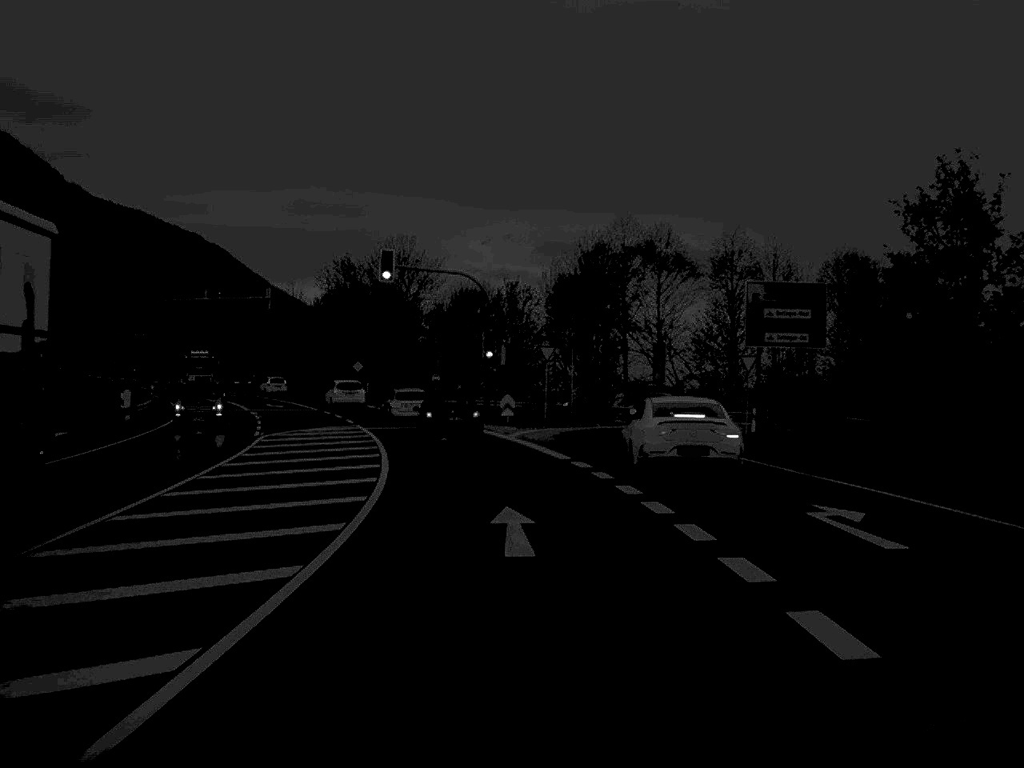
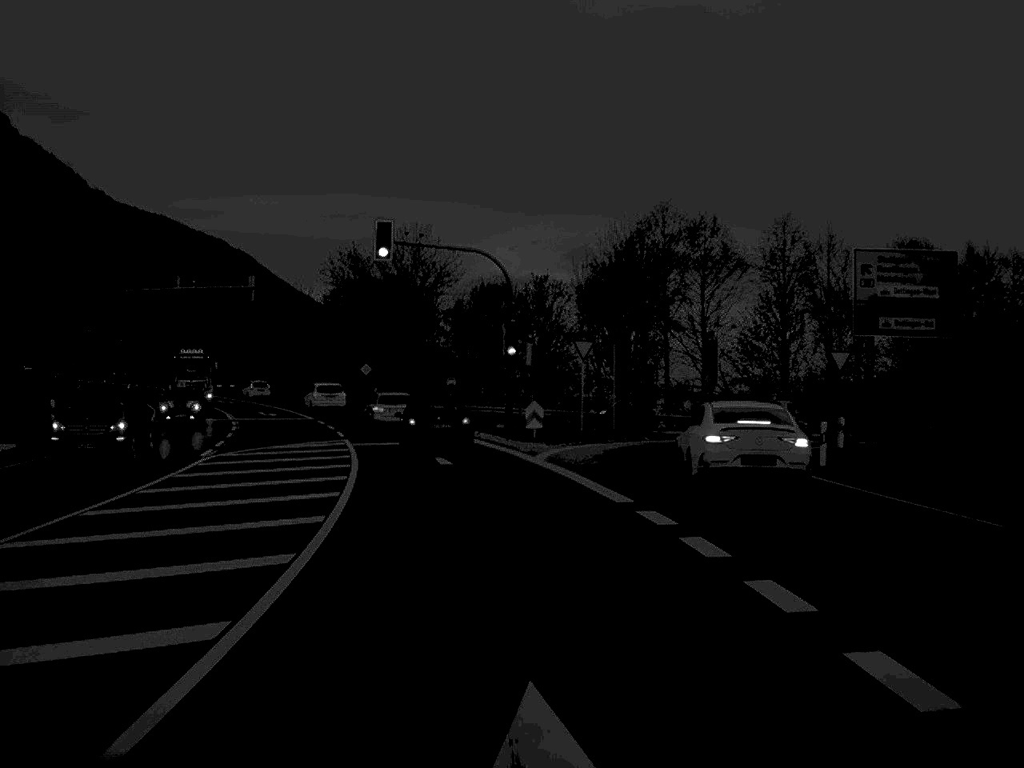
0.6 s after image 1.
(-0.1, +10.1) m; -1°
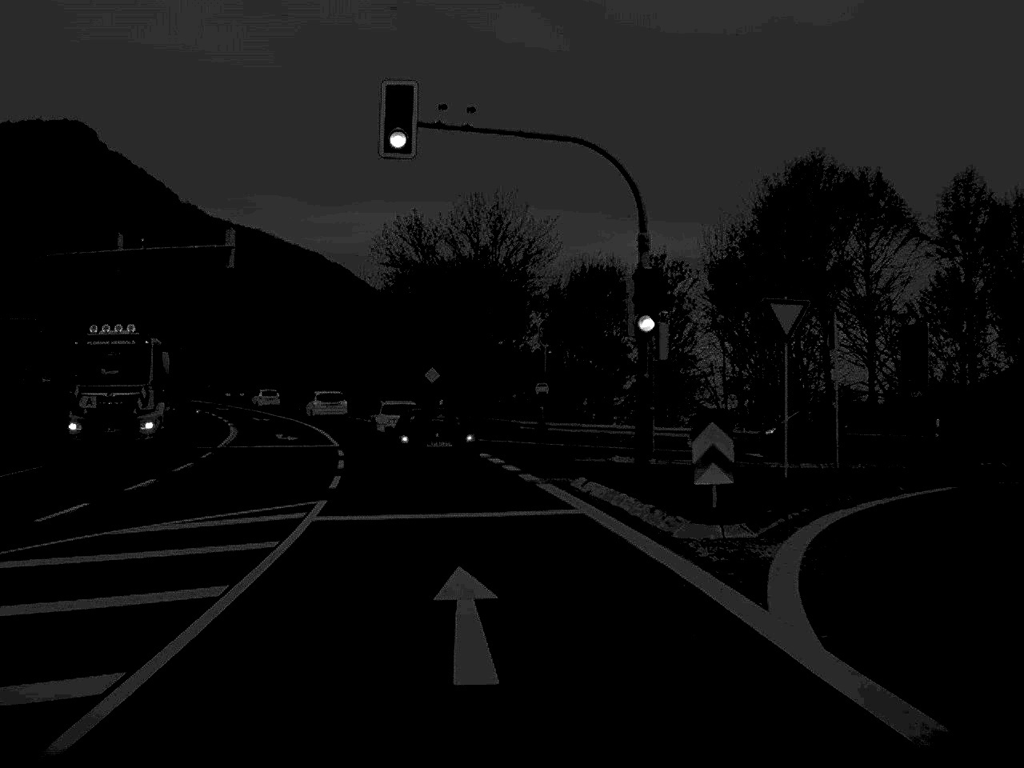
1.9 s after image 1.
(-0.7, +19.7) m; -5°
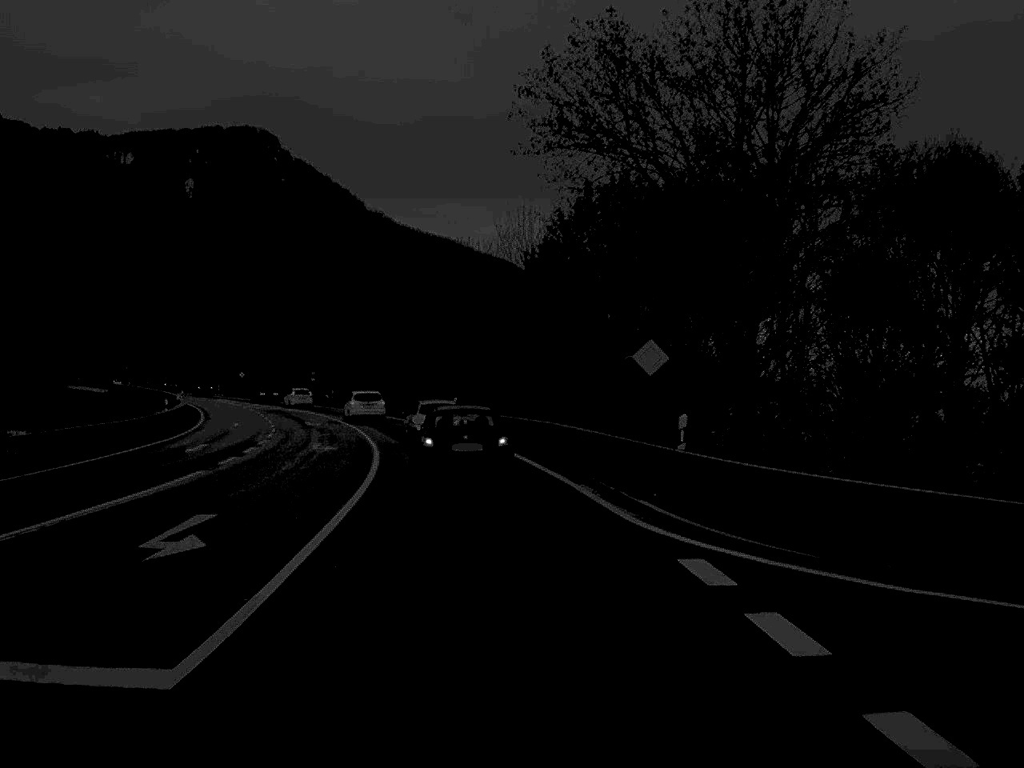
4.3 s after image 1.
(-2.8, +34.4) m; -9°
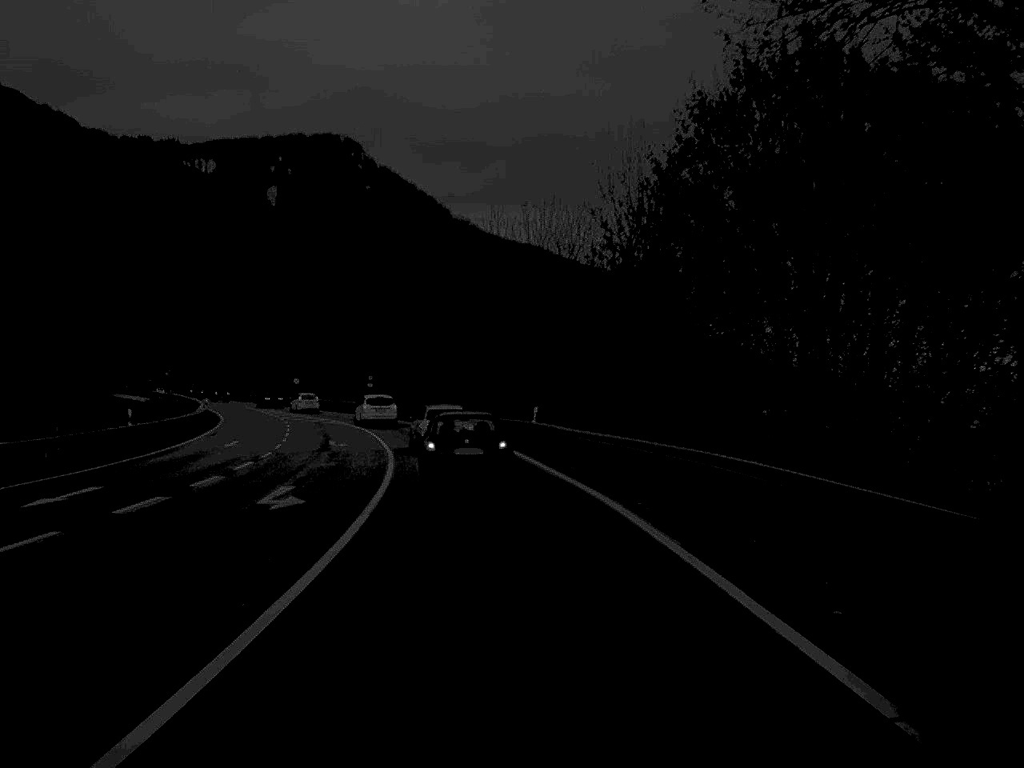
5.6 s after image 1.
(-0.6, +18.3) m; -4°
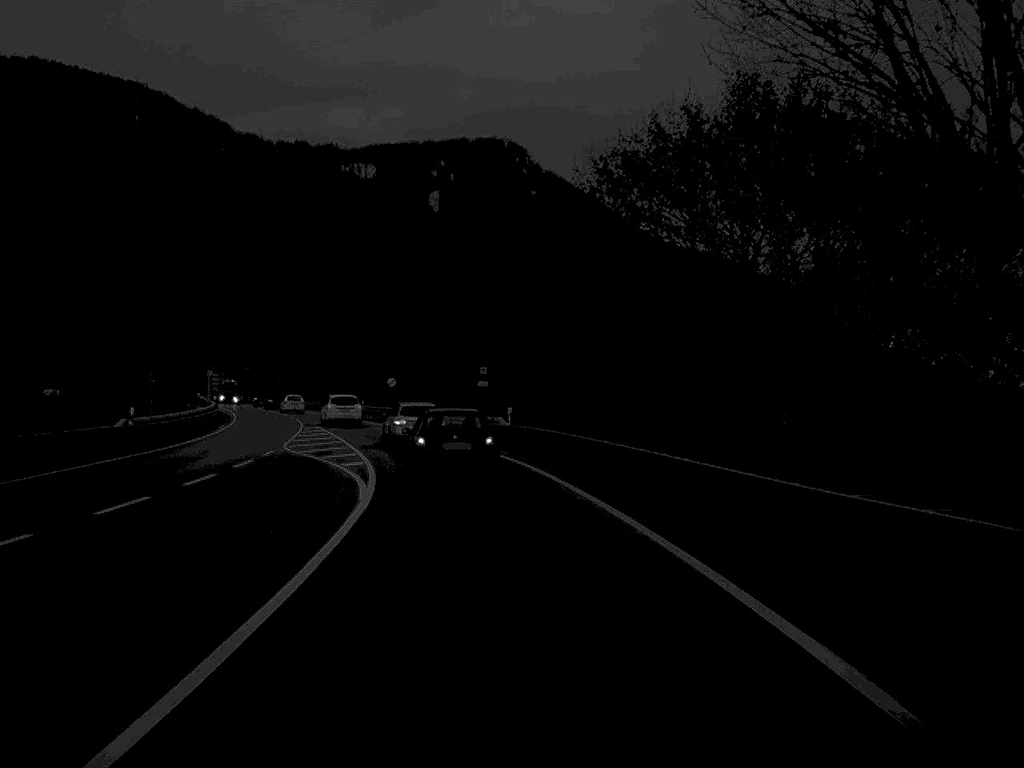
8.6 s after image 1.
(-2.8, +43.6) m; -8°
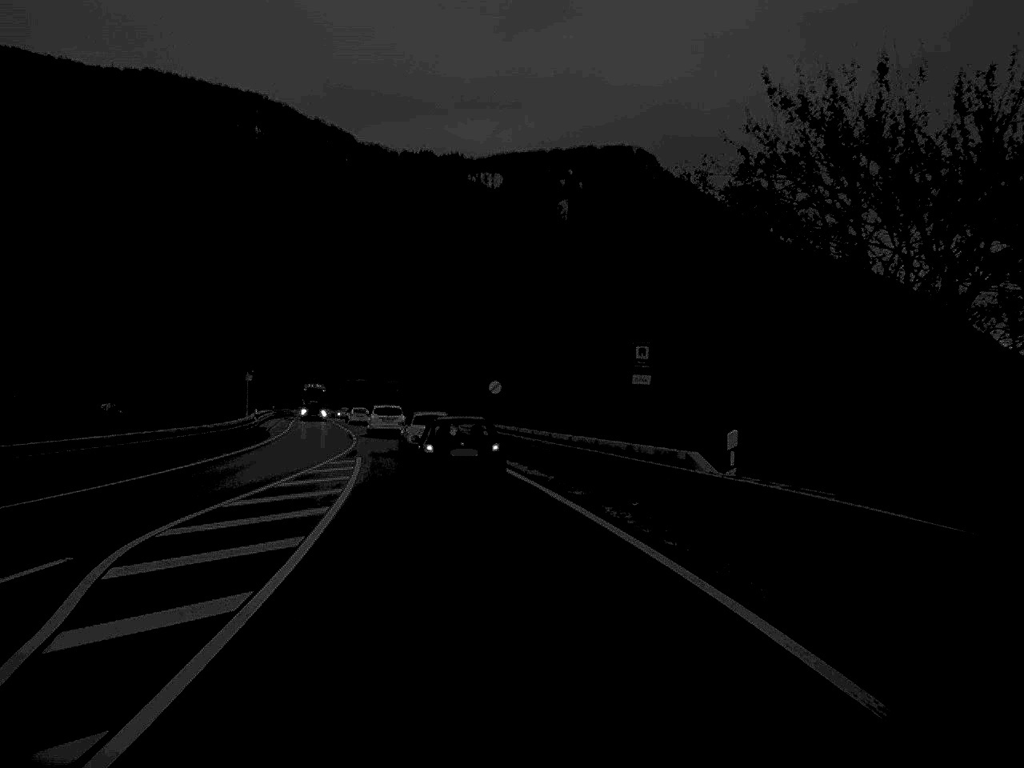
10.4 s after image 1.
(-1.3, +25.7) m; -6°
